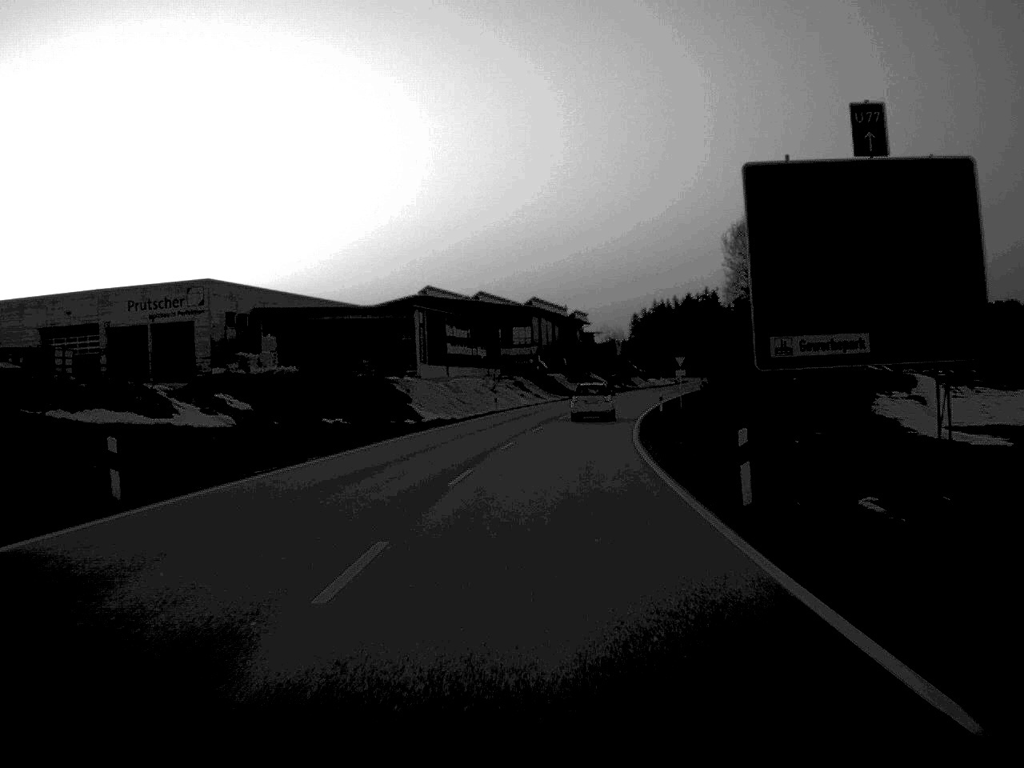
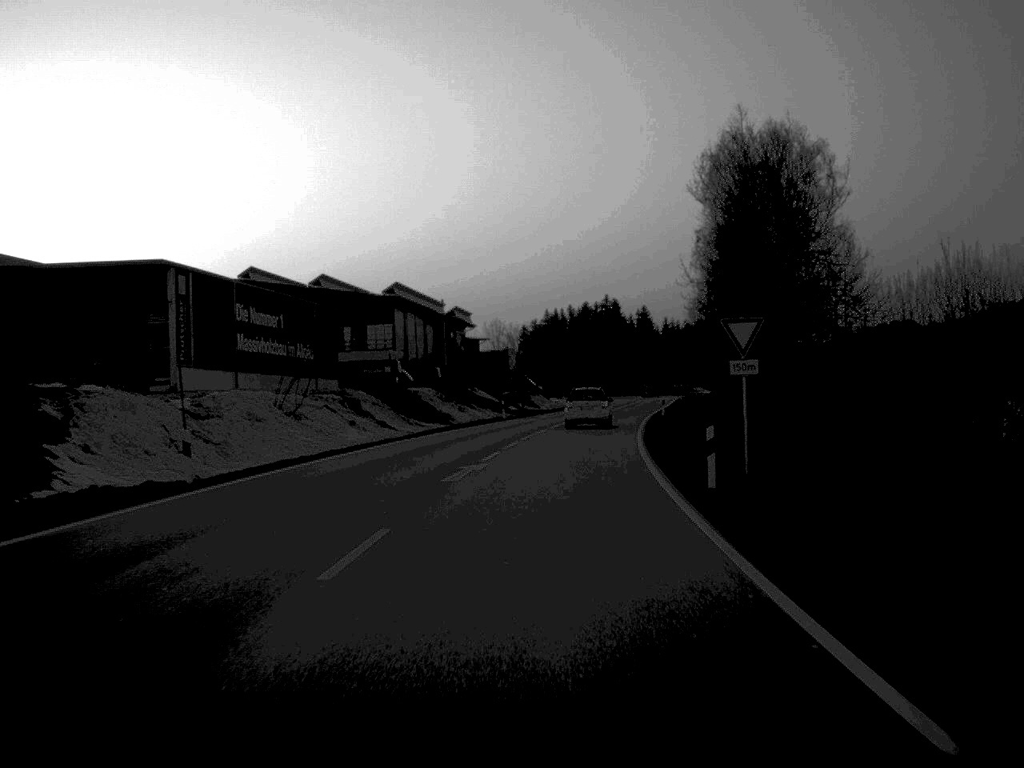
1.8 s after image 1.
(+2.1, +46.5) m; +5°
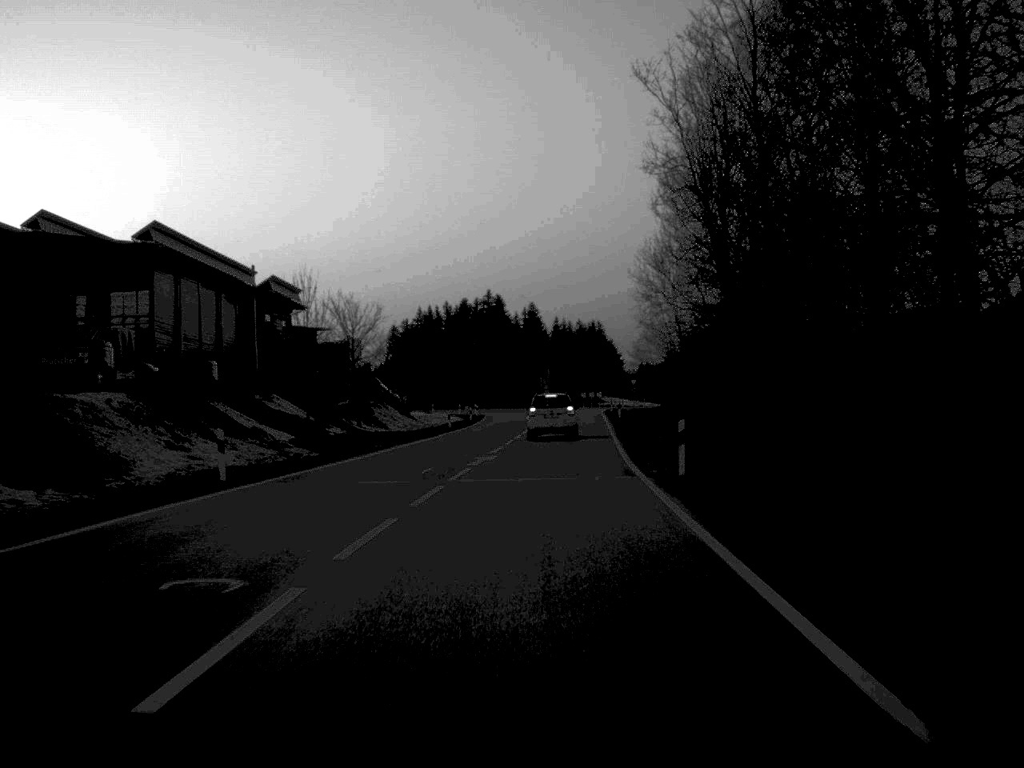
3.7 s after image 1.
(+2.3, +46.0) m; +5°
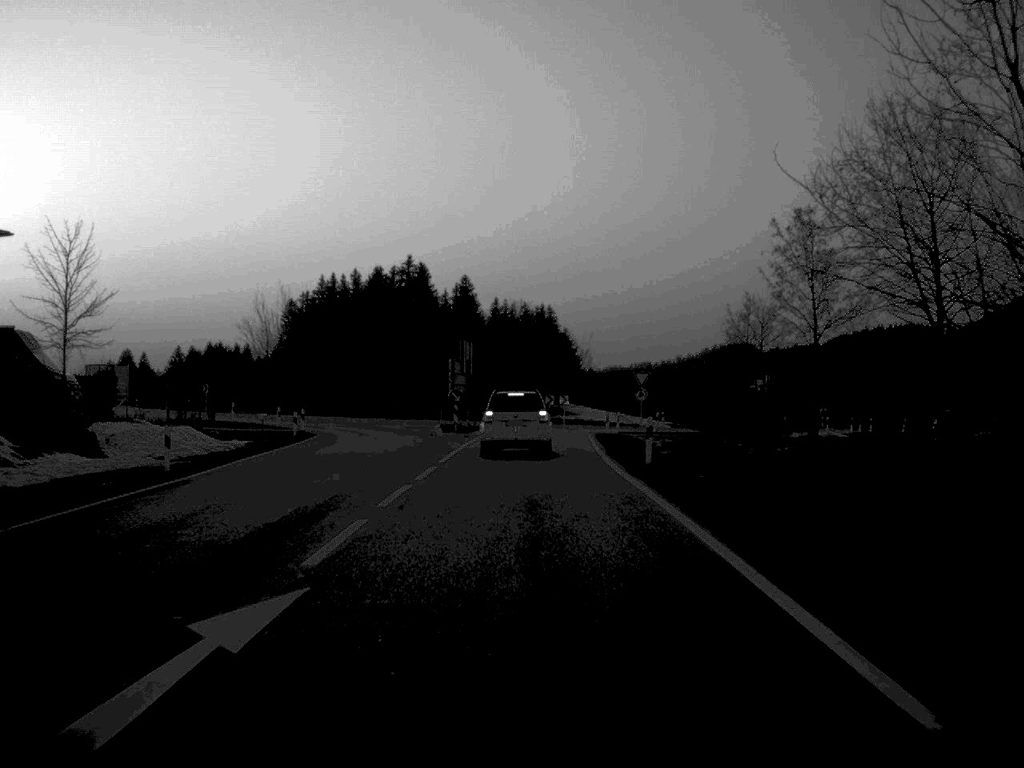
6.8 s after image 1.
(+2.3, +65.8) m; +3°
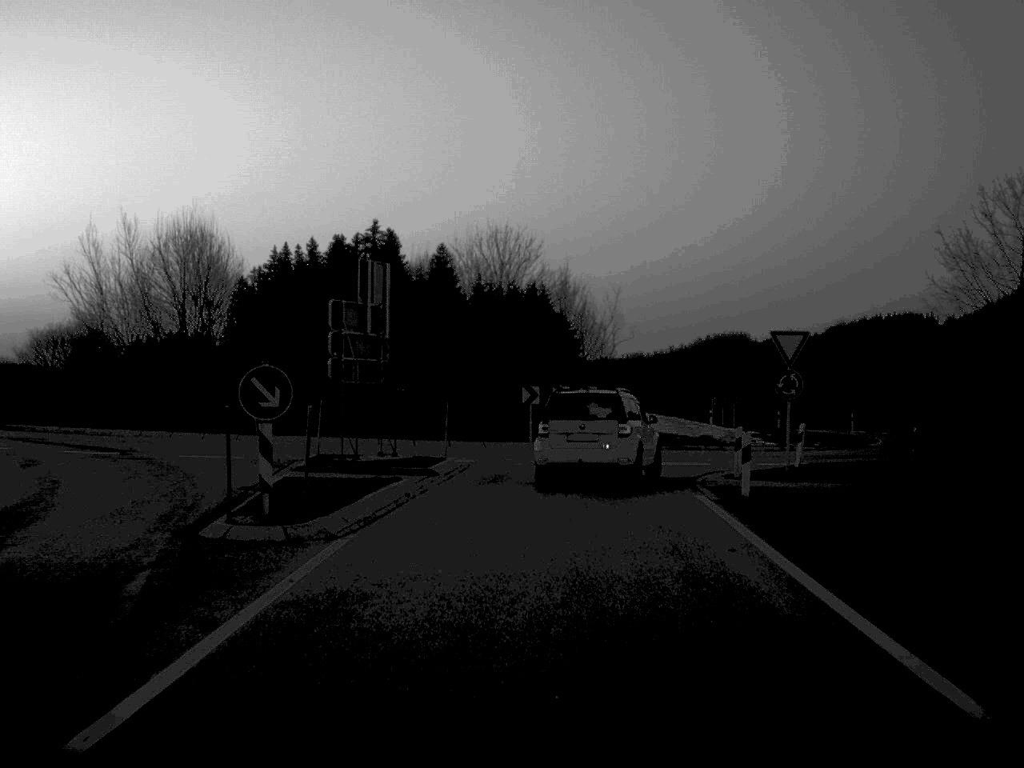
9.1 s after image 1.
(+0.1, +35.7) m; +1°
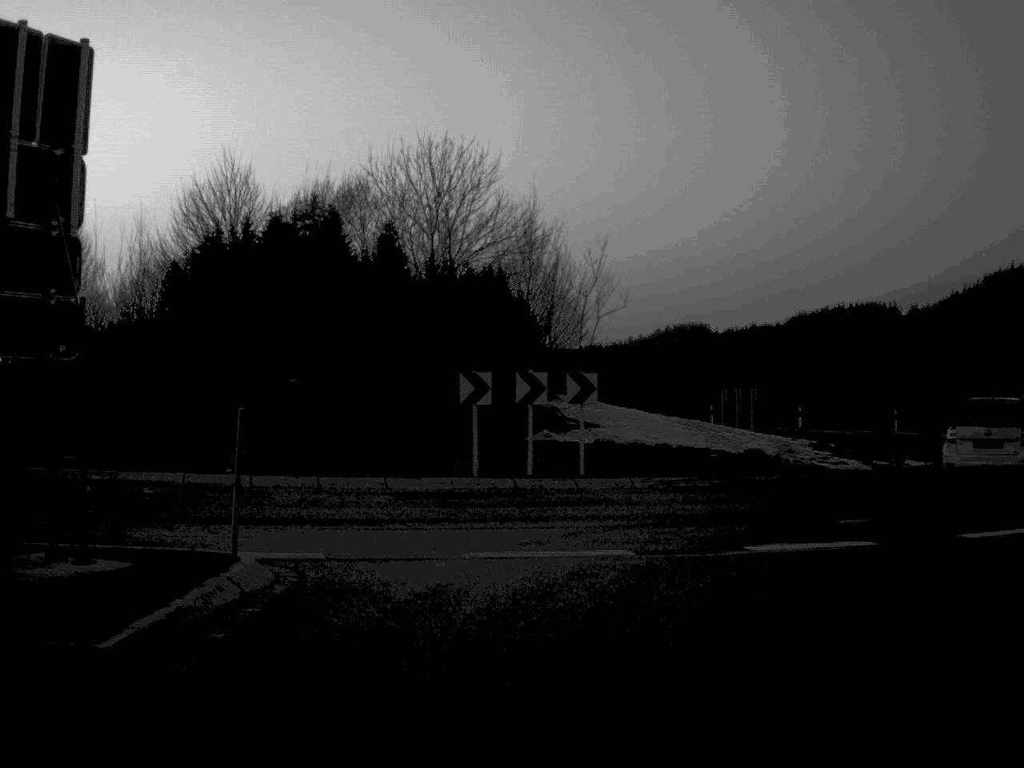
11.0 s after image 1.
(+0.2, +17.1) m; +2°
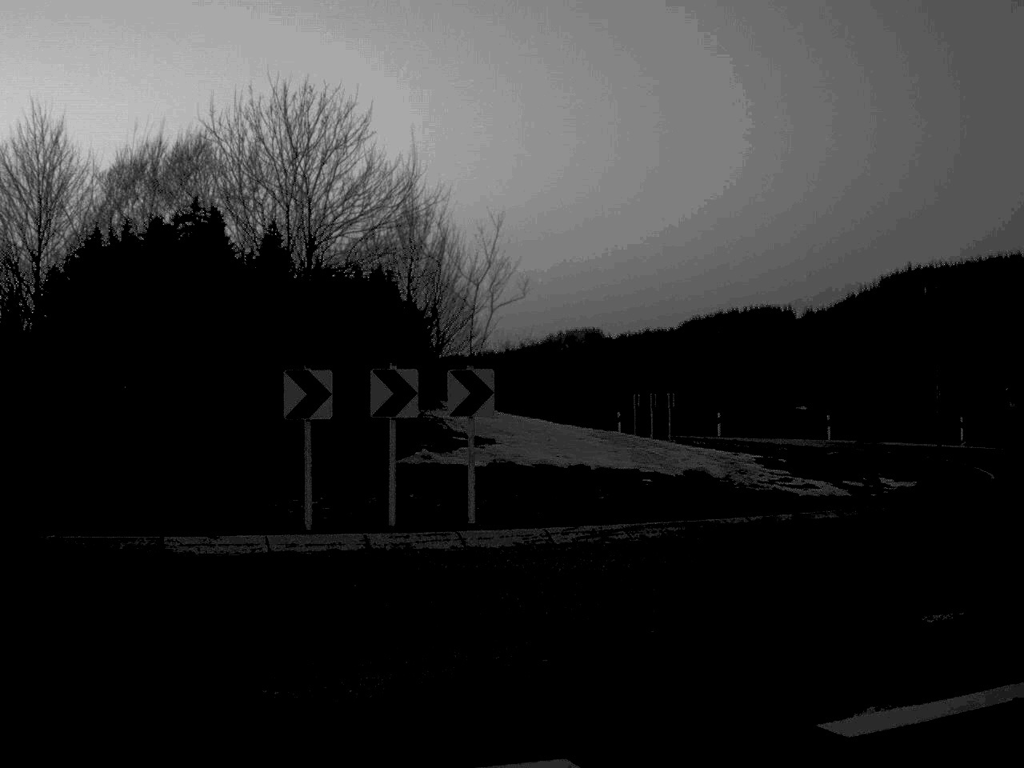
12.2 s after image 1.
(+0.2, +7.0) m; +5°
